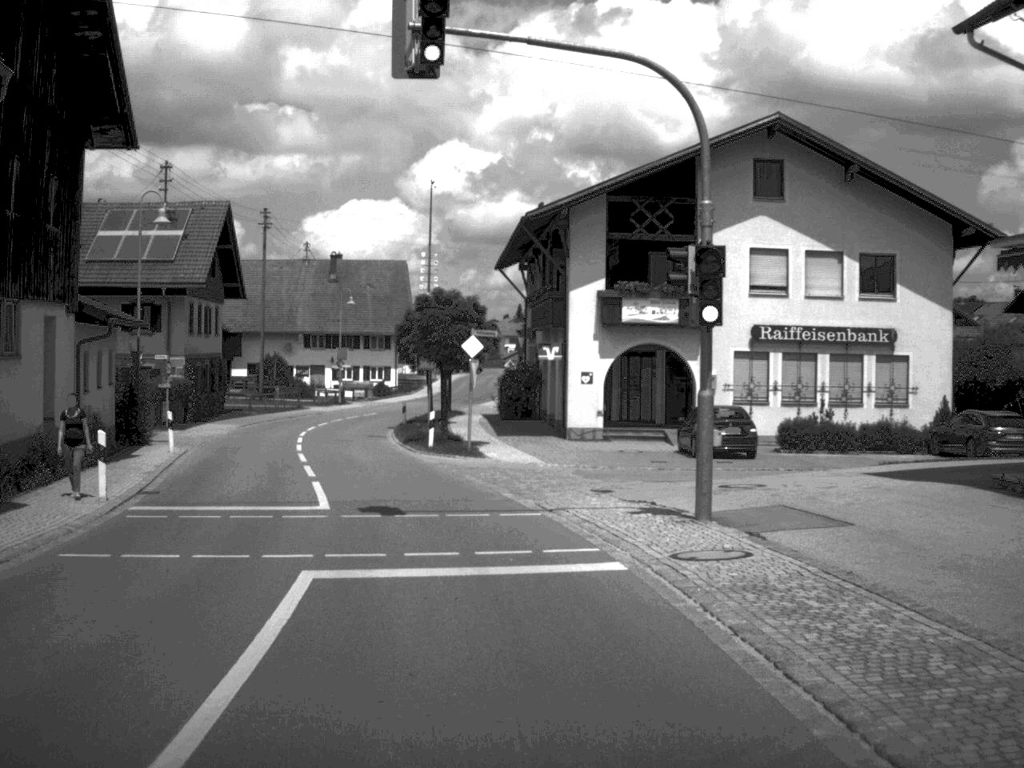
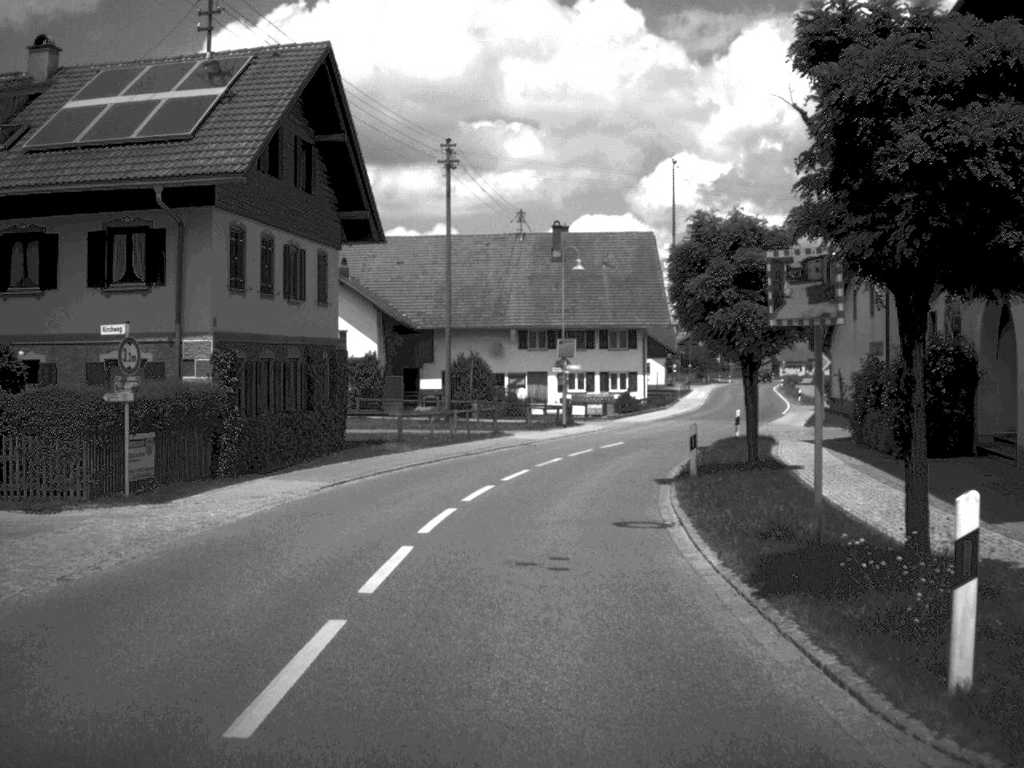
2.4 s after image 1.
(-3.3, +27.4) m; -11°
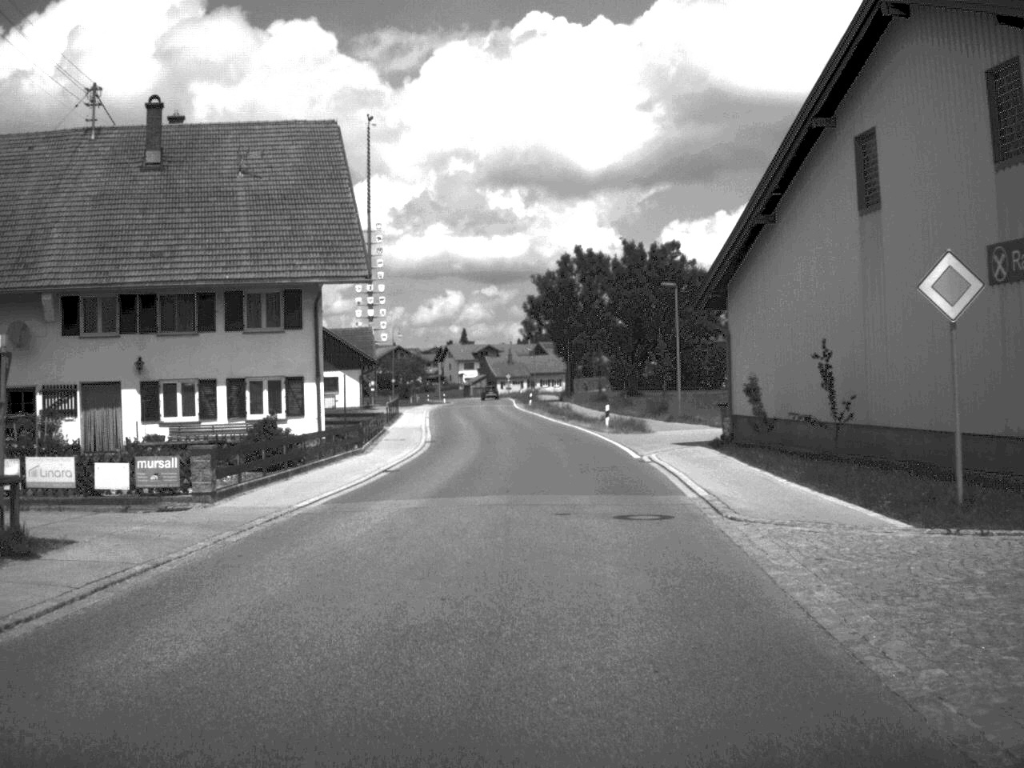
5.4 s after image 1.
(+3.8, +39.4) m; +13°
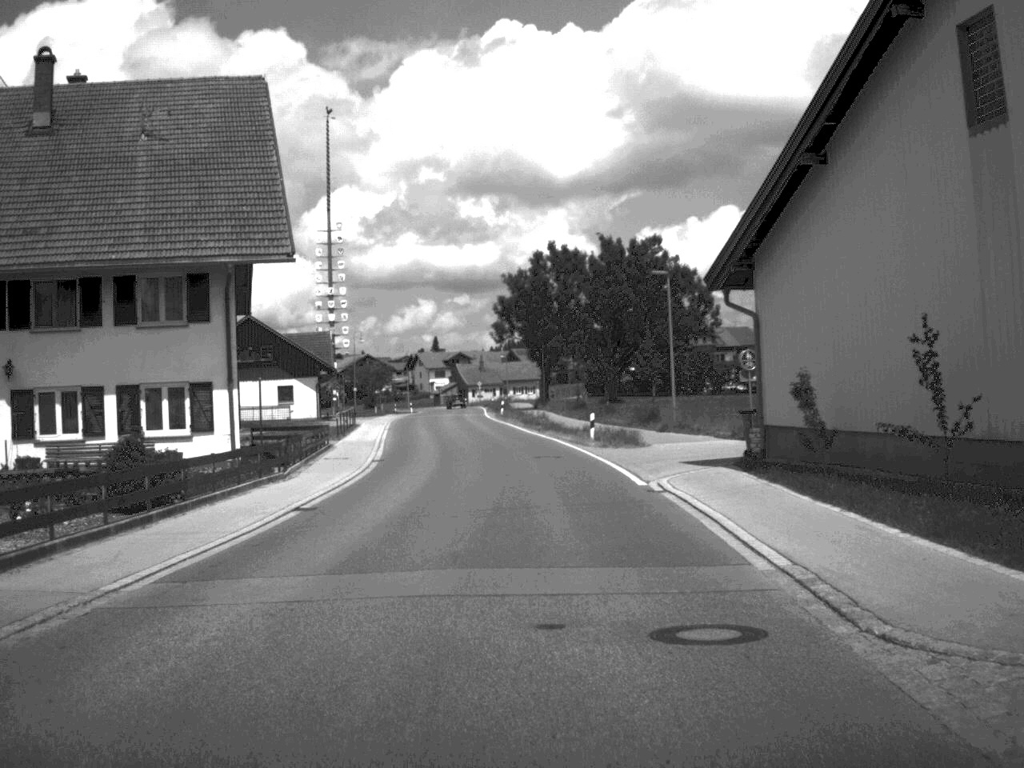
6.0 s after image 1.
(+0.1, +7.8) m; +1°
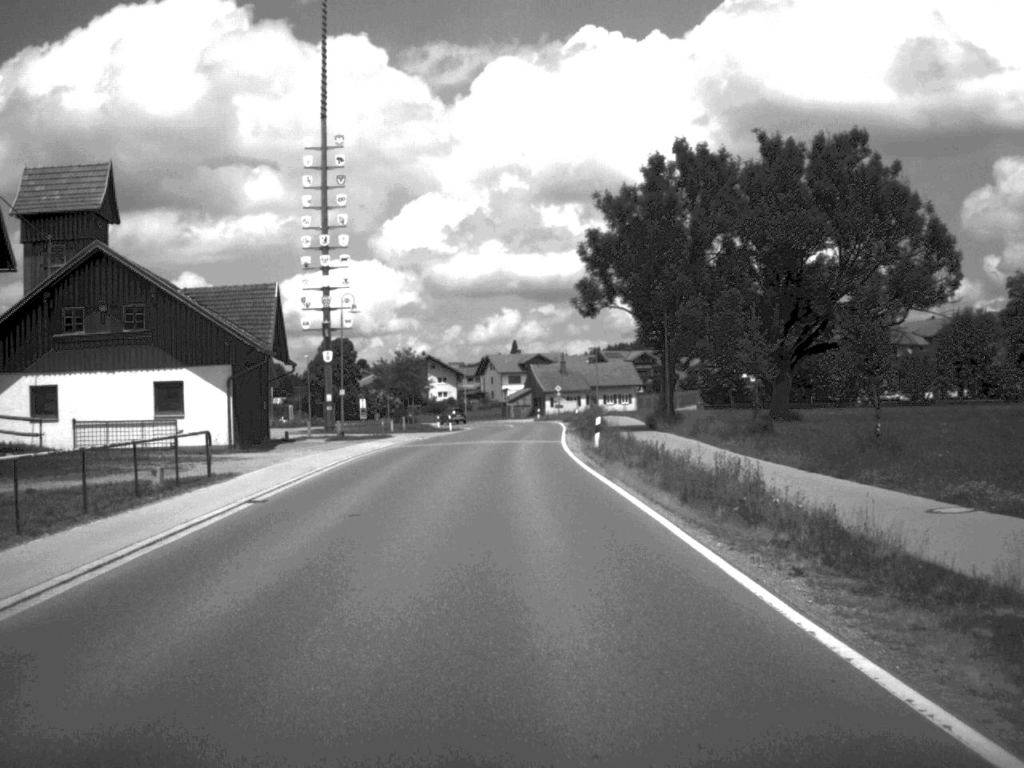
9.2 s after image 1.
(-1.1, +43.9) m; -4°
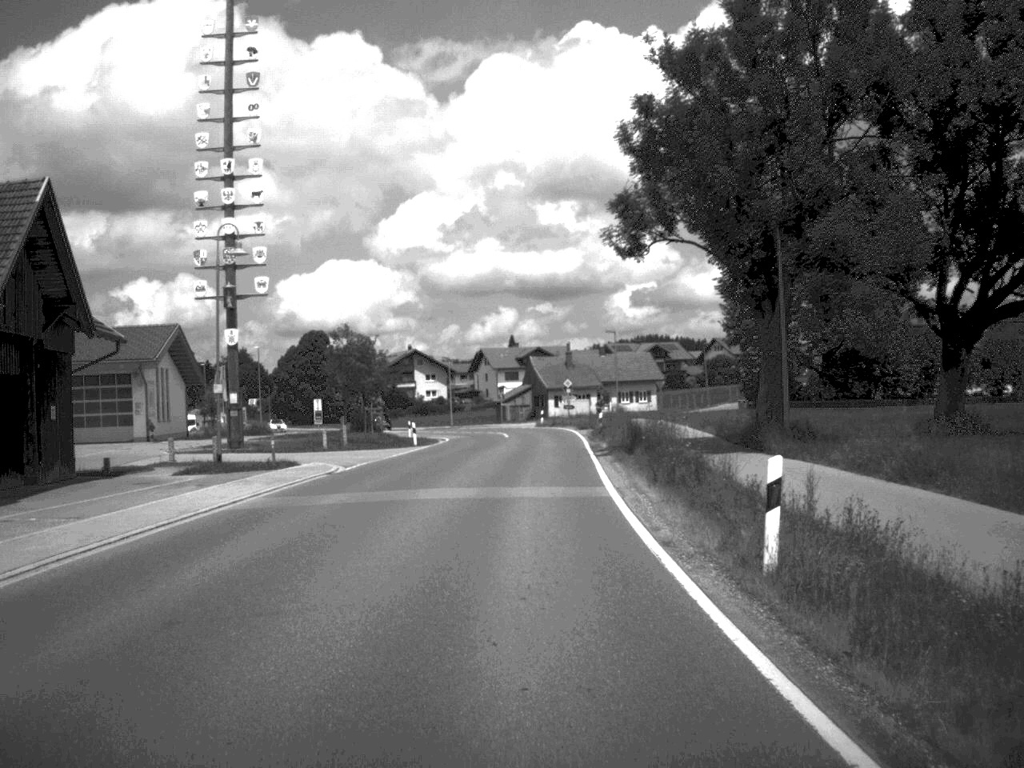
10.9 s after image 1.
(-0.1, +25.4) m; 0°
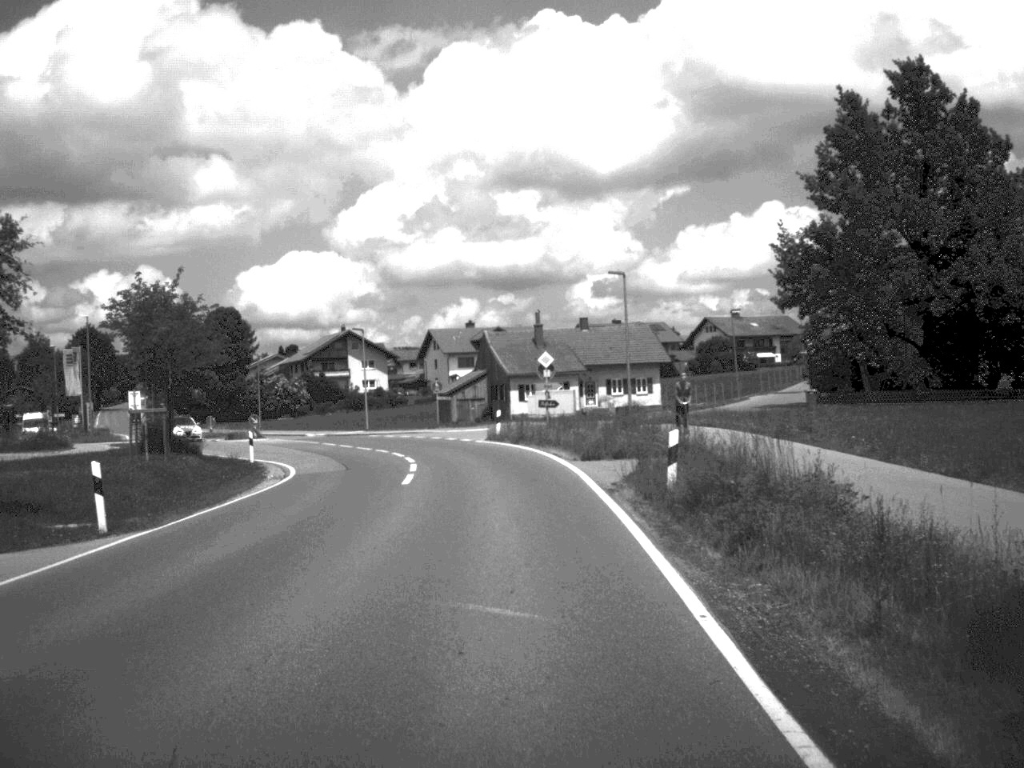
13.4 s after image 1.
(+0.5, +36.6) m; +1°
